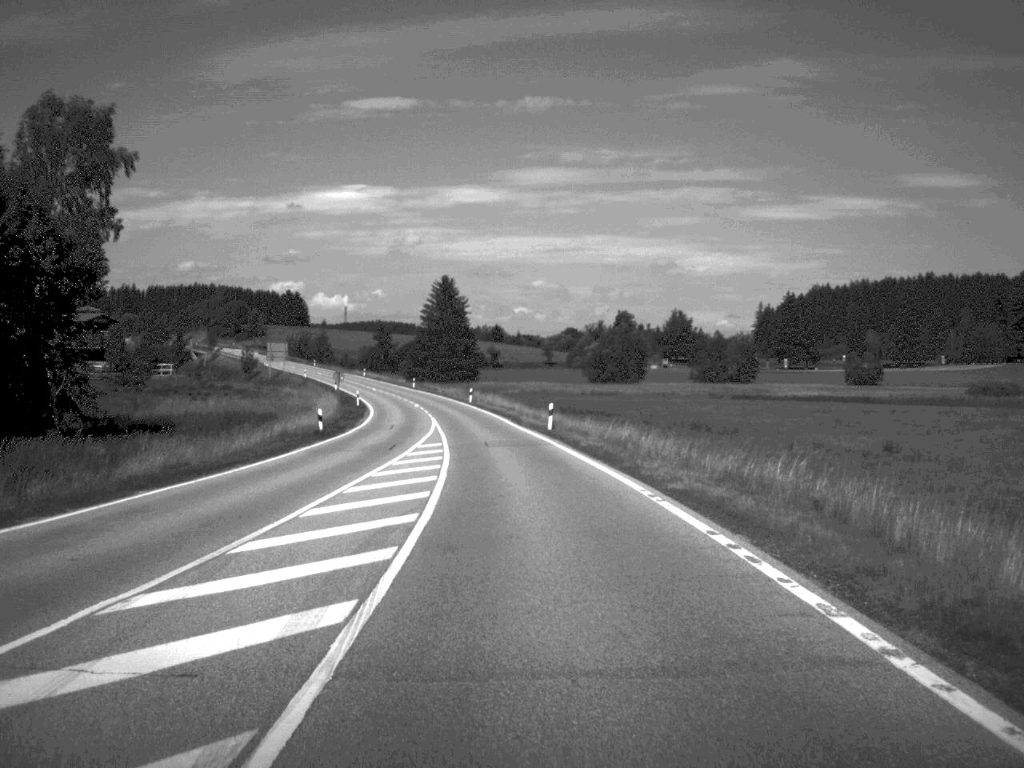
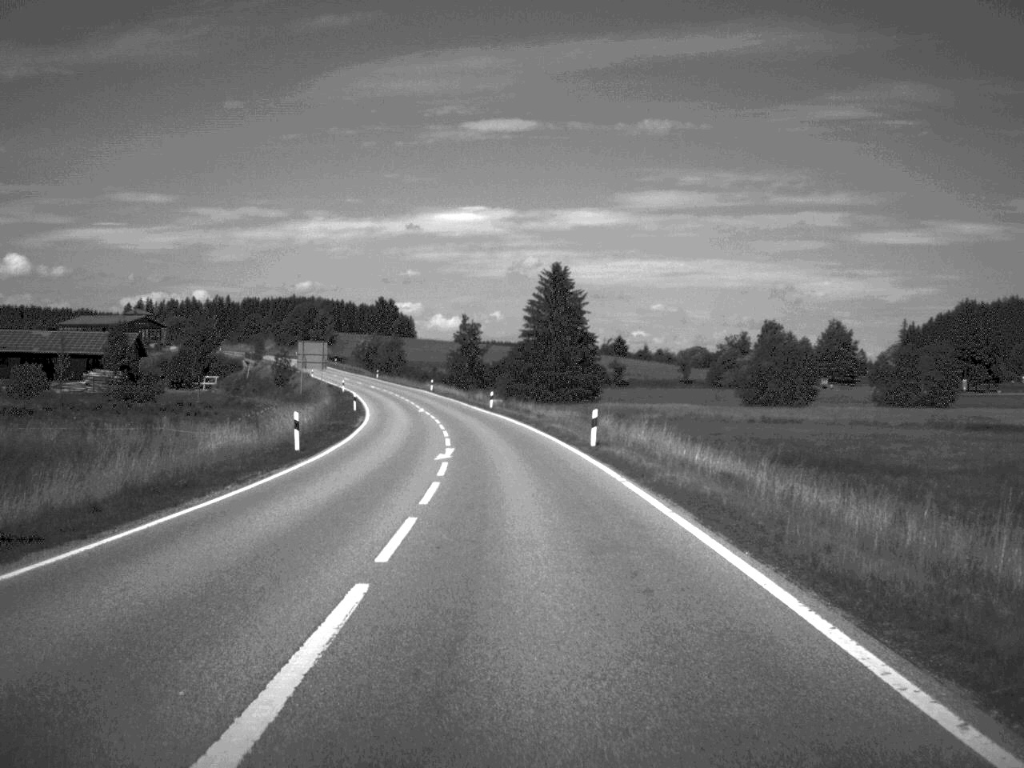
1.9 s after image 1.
(-2.5, +54.0) m; -5°
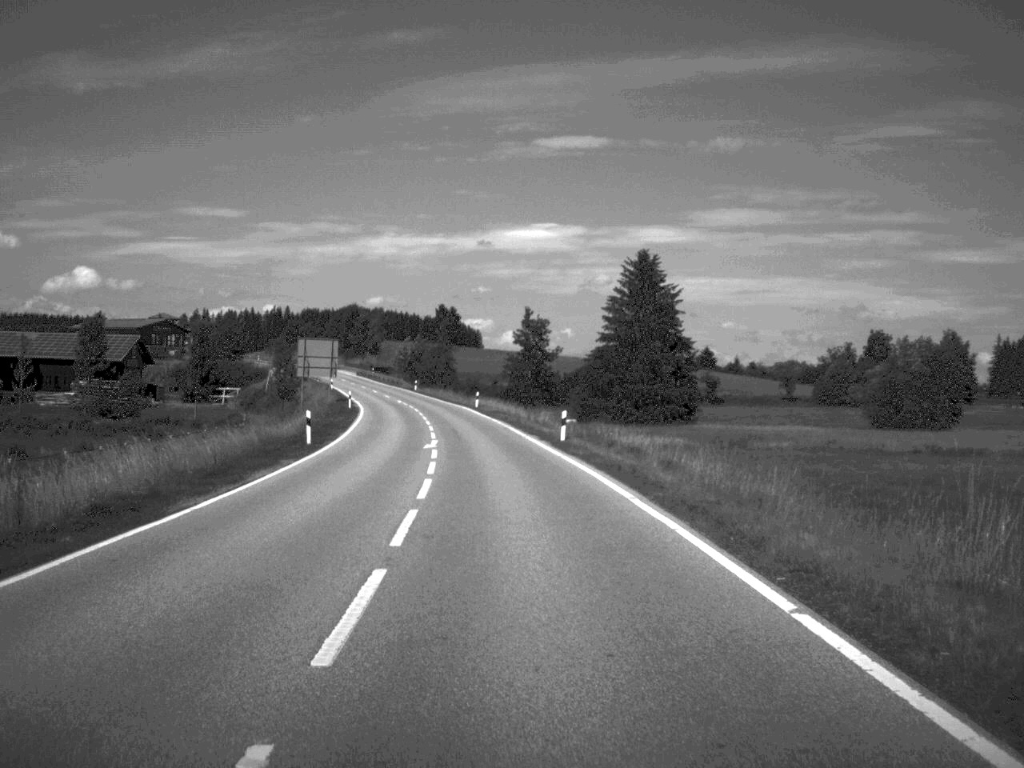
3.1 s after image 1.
(-0.9, +33.7) m; -3°
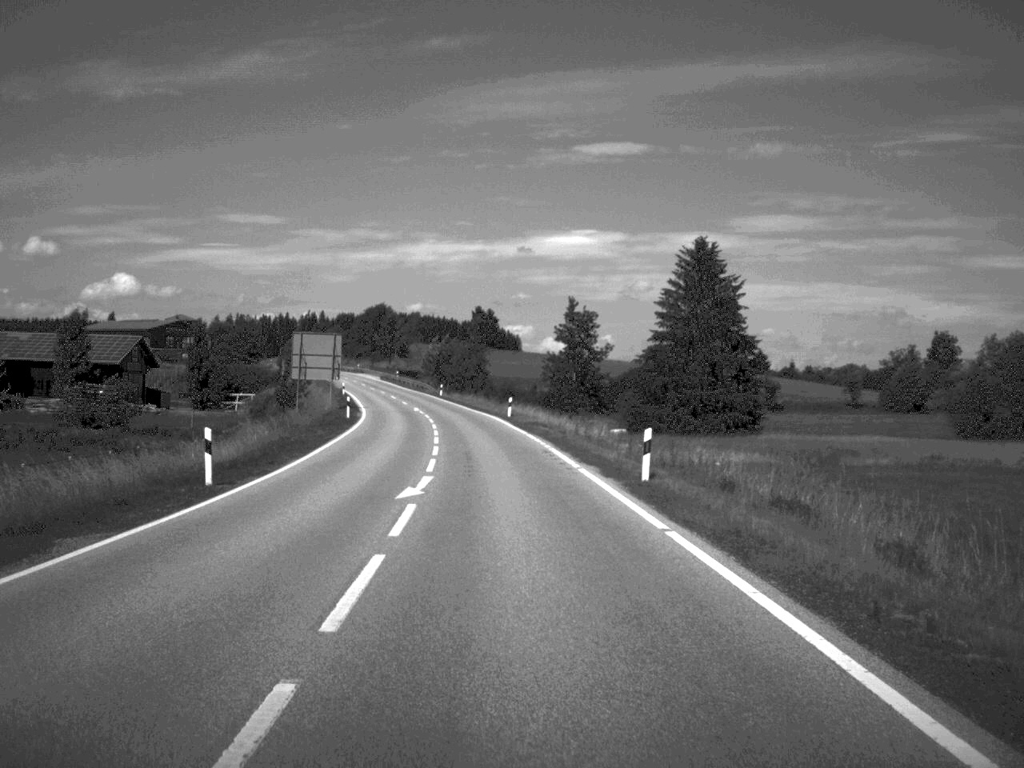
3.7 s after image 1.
(-0.3, +16.4) m; -2°
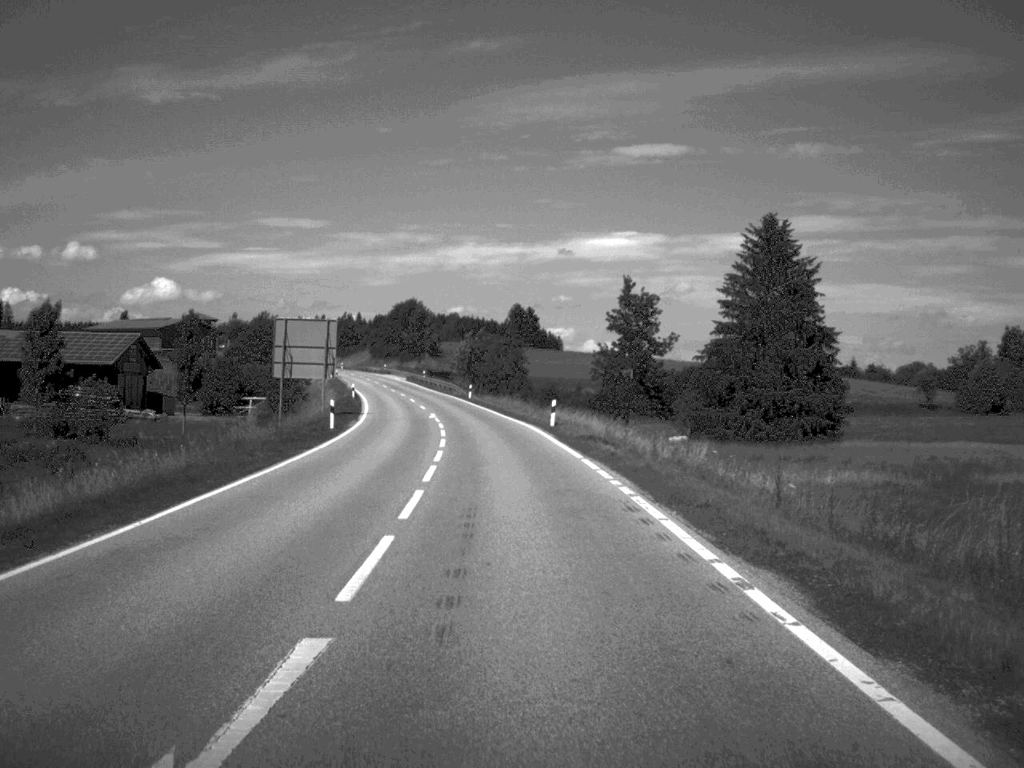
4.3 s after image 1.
(-0.3, +16.4) m; -2°
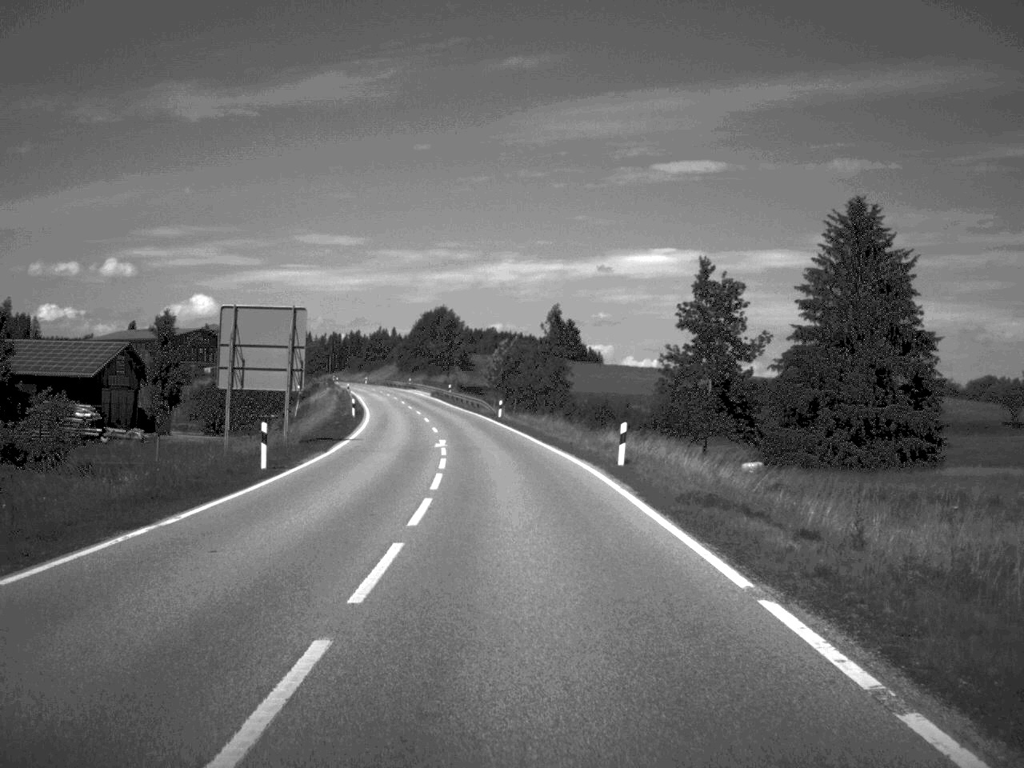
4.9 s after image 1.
(-0.3, +17.2) m; -2°
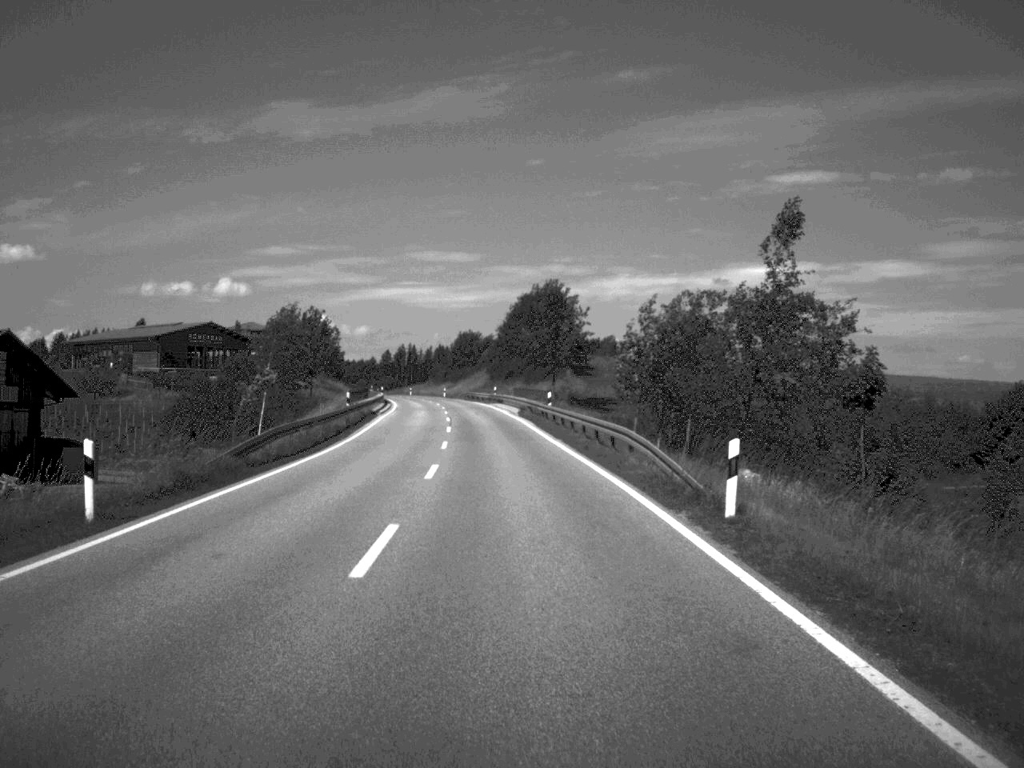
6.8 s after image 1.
(-2.4, +52.3) m; -5°
